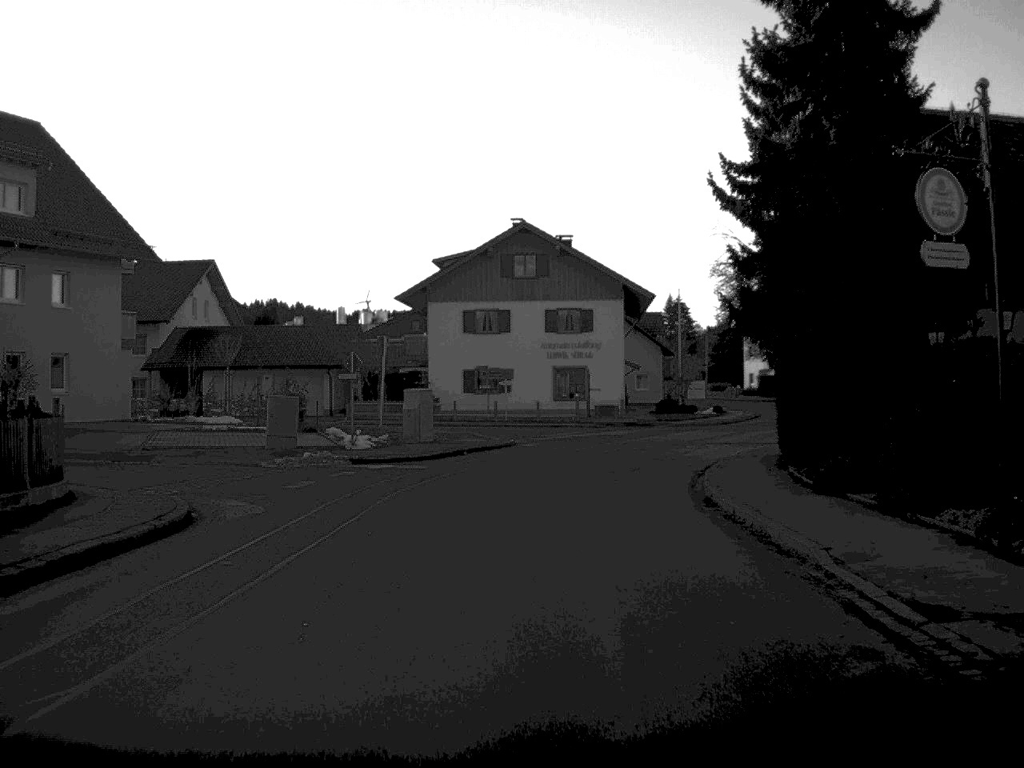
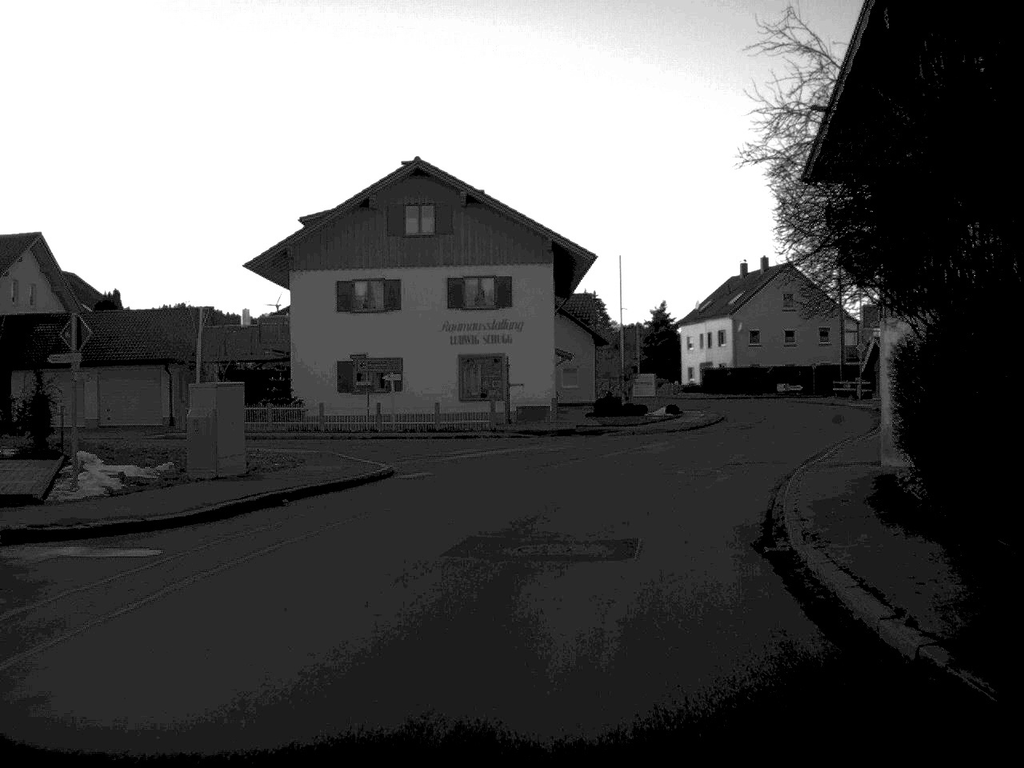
(+0.5, +16.2) m; +4°
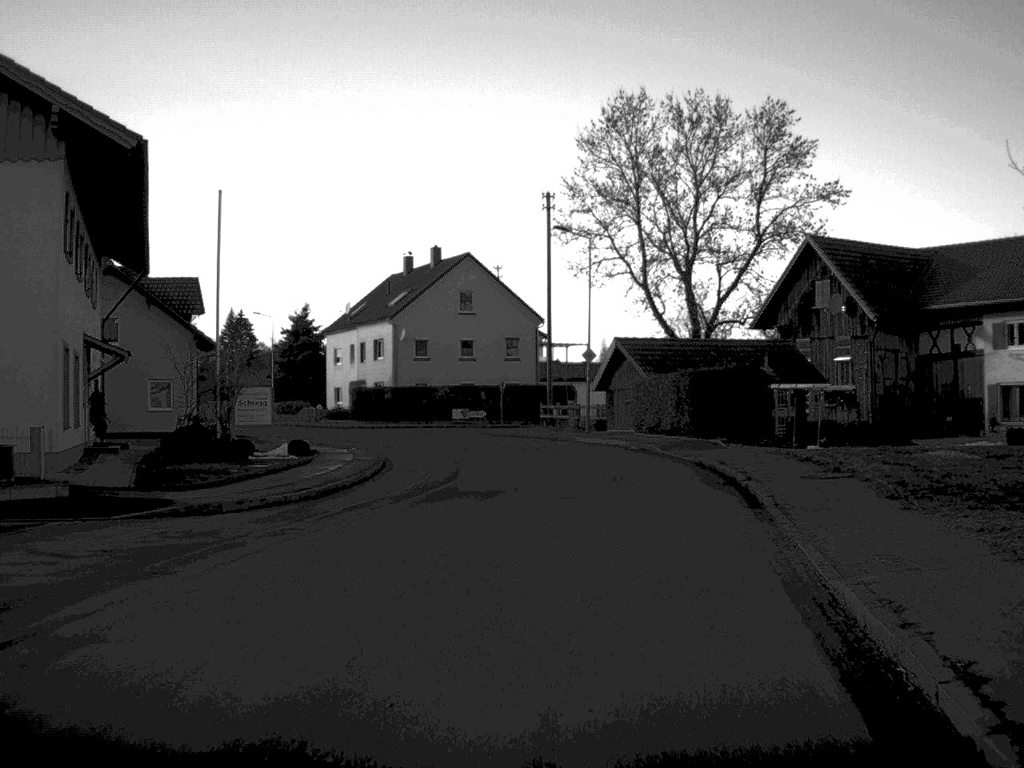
(+2.9, +22.9) m; +15°
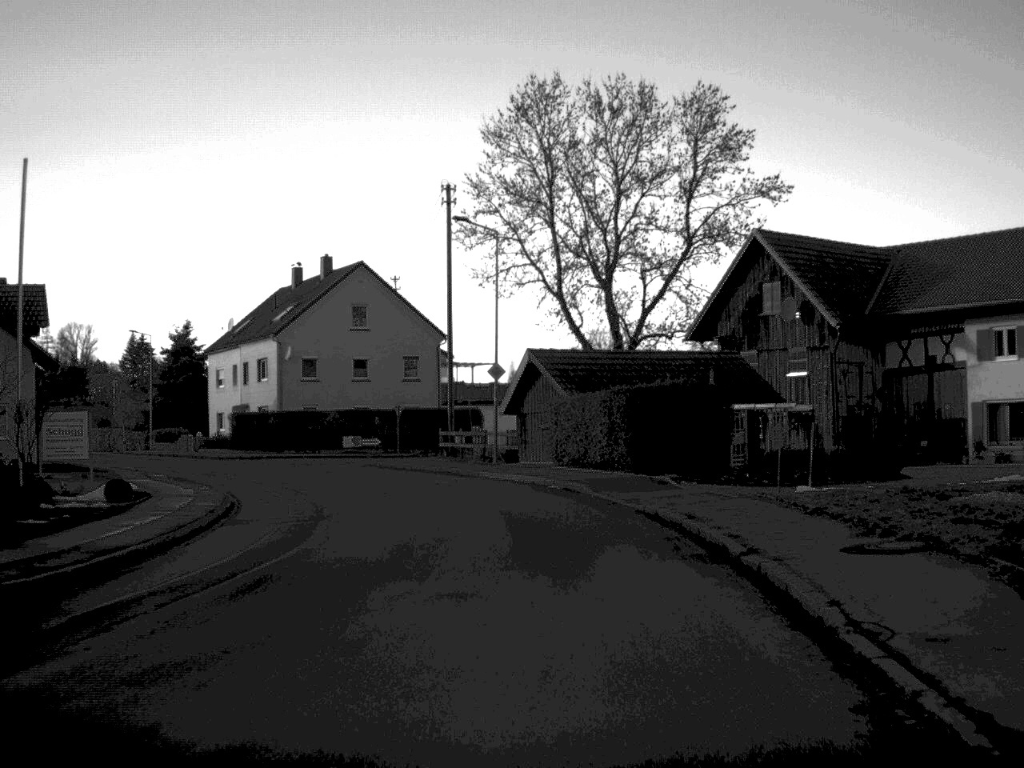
(+0.3, +8.1) m; +4°
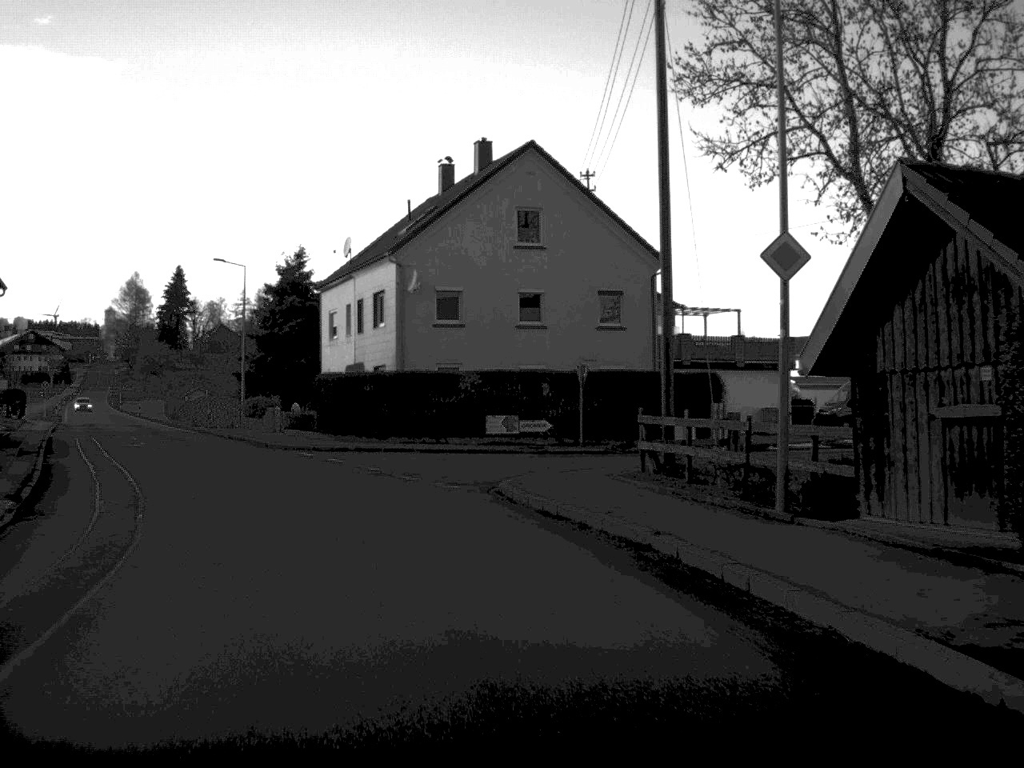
(-1.1, +25.0) m; -11°
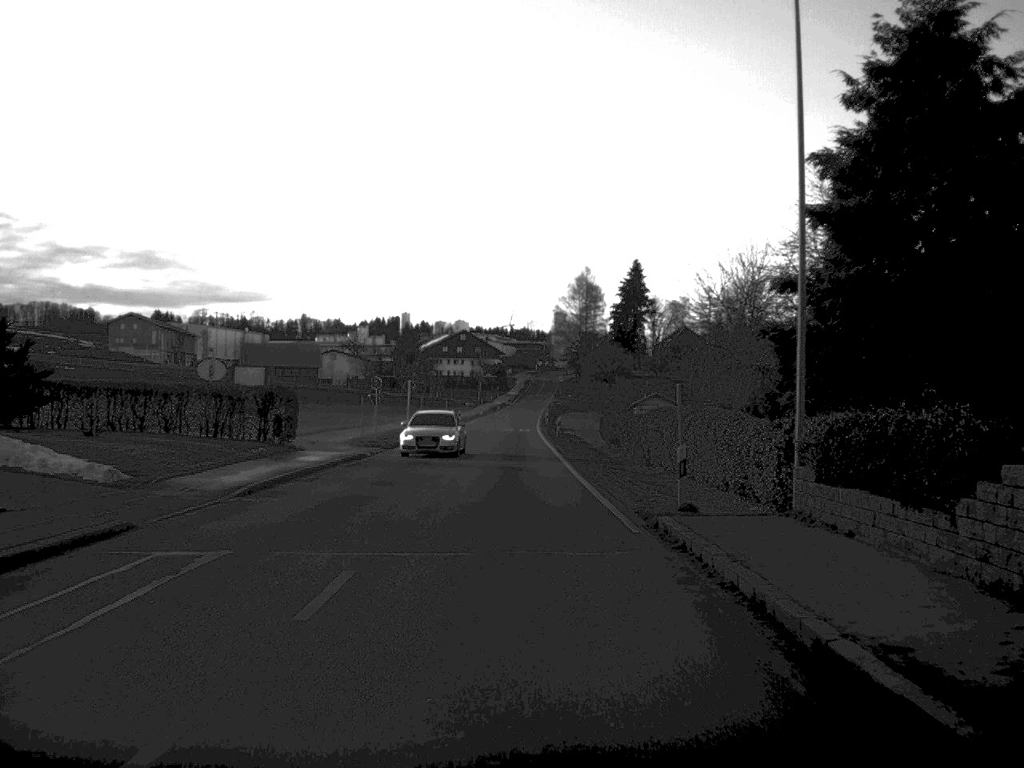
(-9.6, +39.3) m; -20°
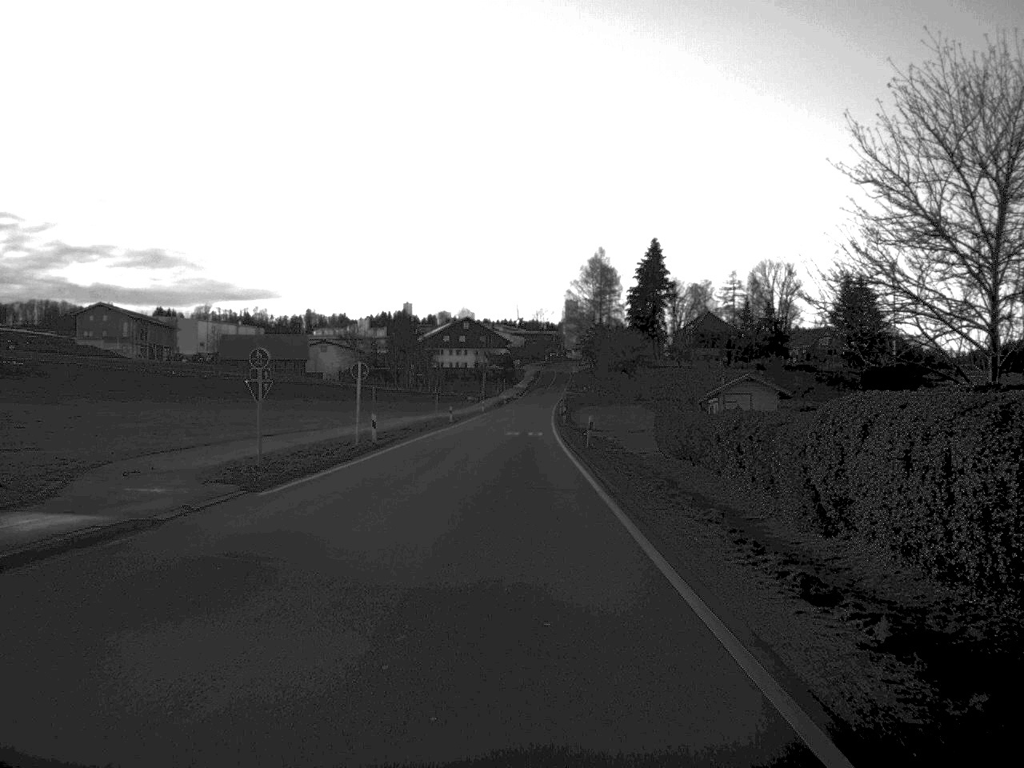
(-0.1, +23.7) m; -1°
